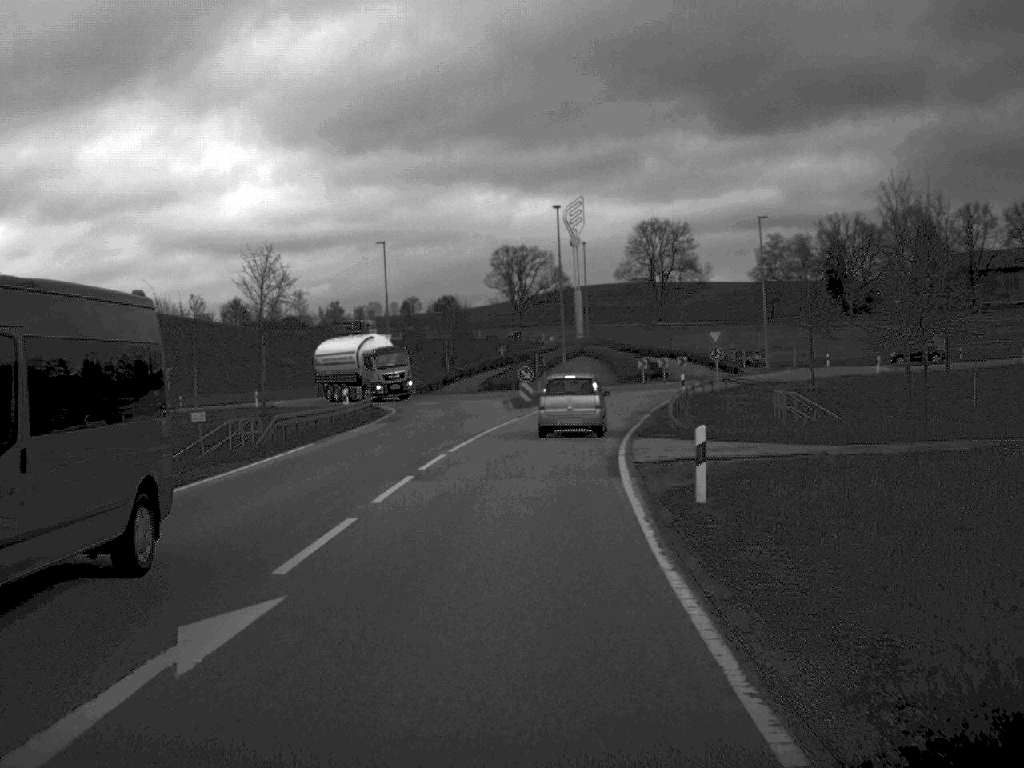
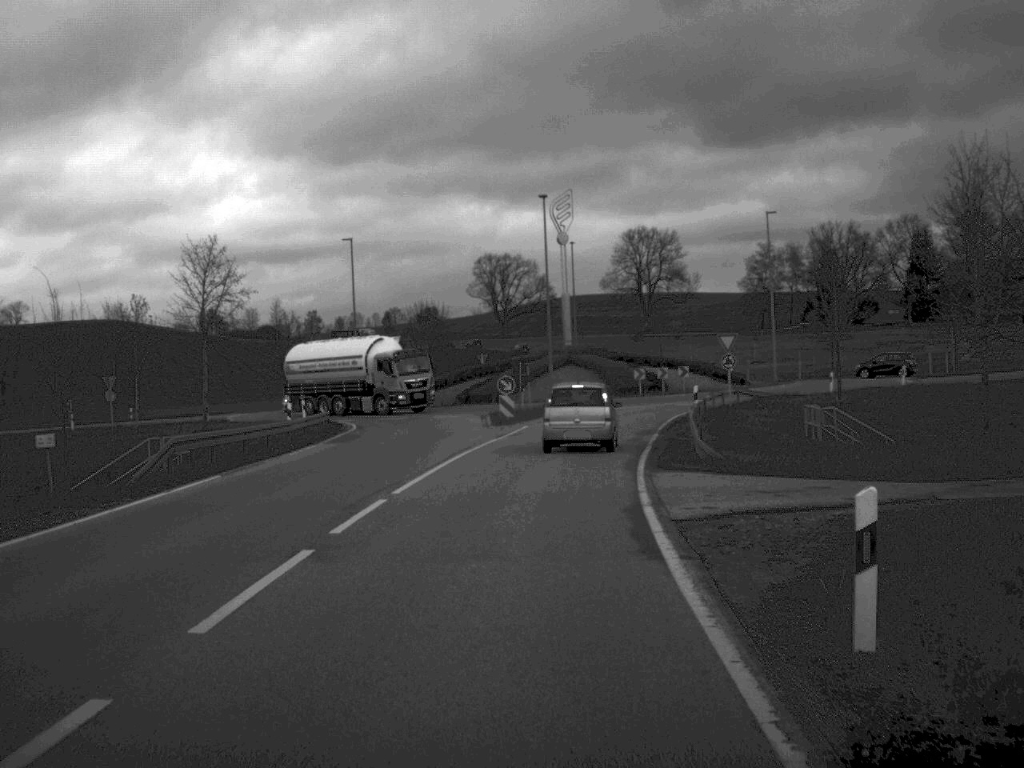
(+0.1, +8.2) m; +1°
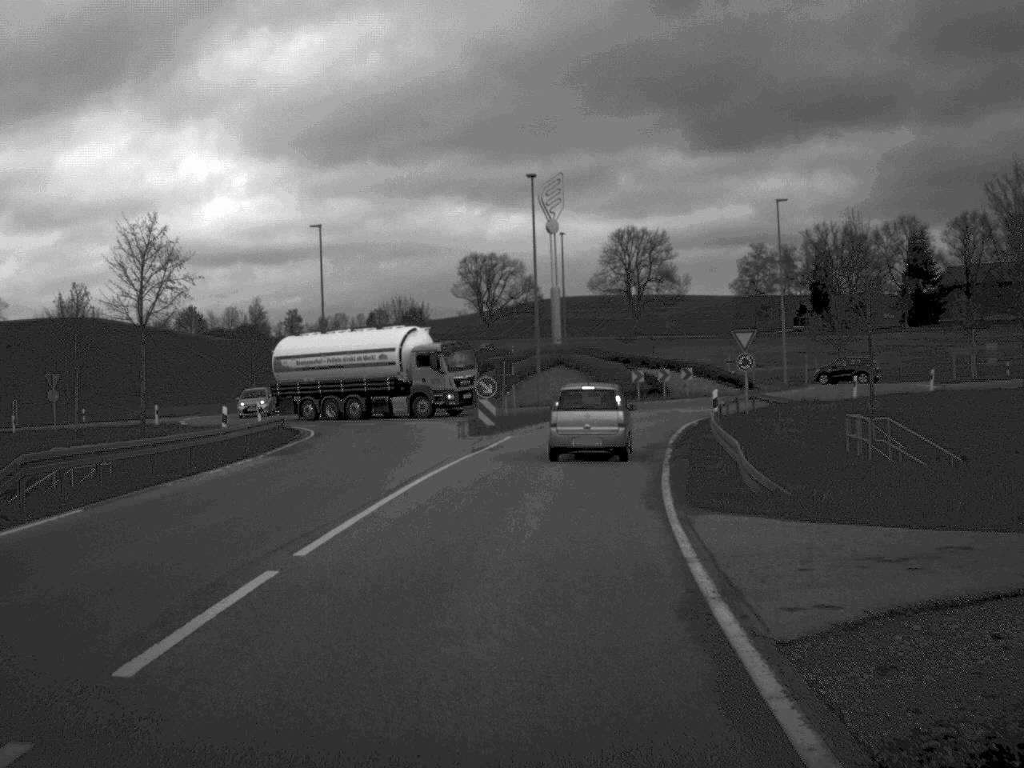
(0.0, +6.9) m; +1°
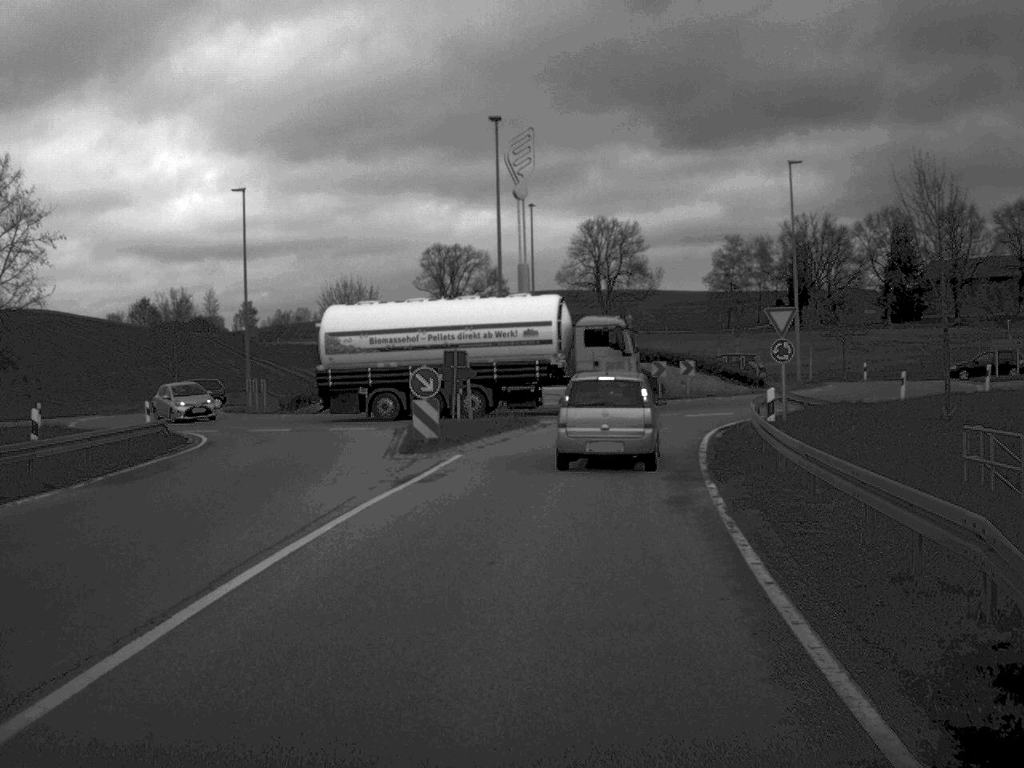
(+0.1, +11.3) m; +2°
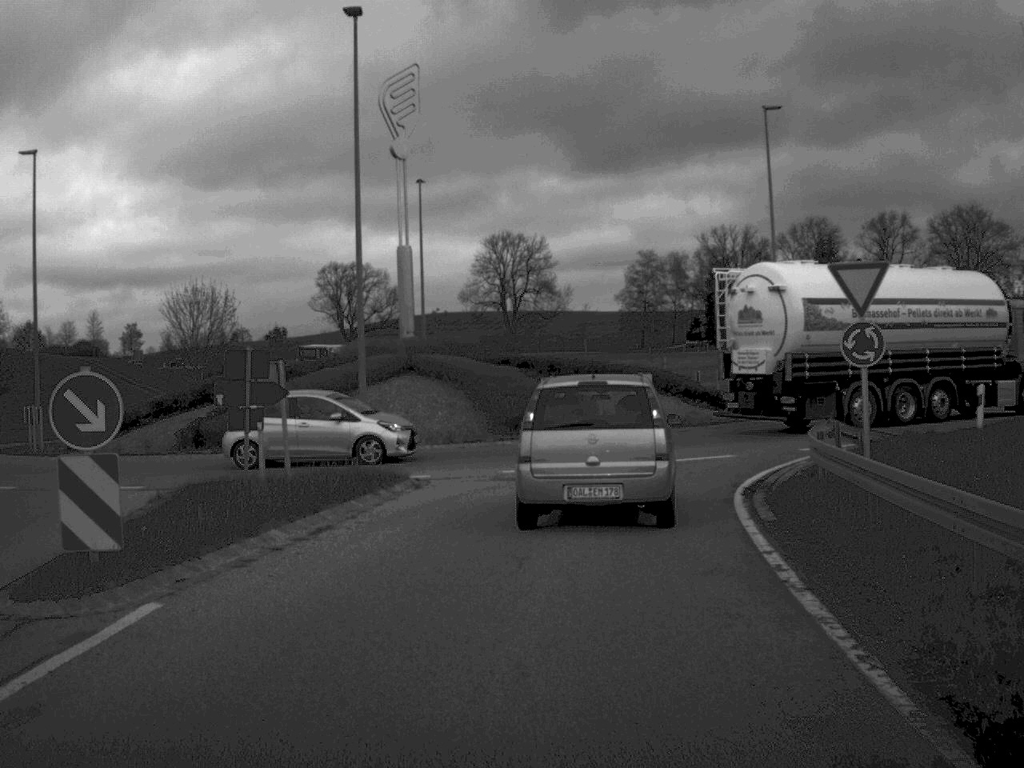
(+0.5, +15.2) m; +4°
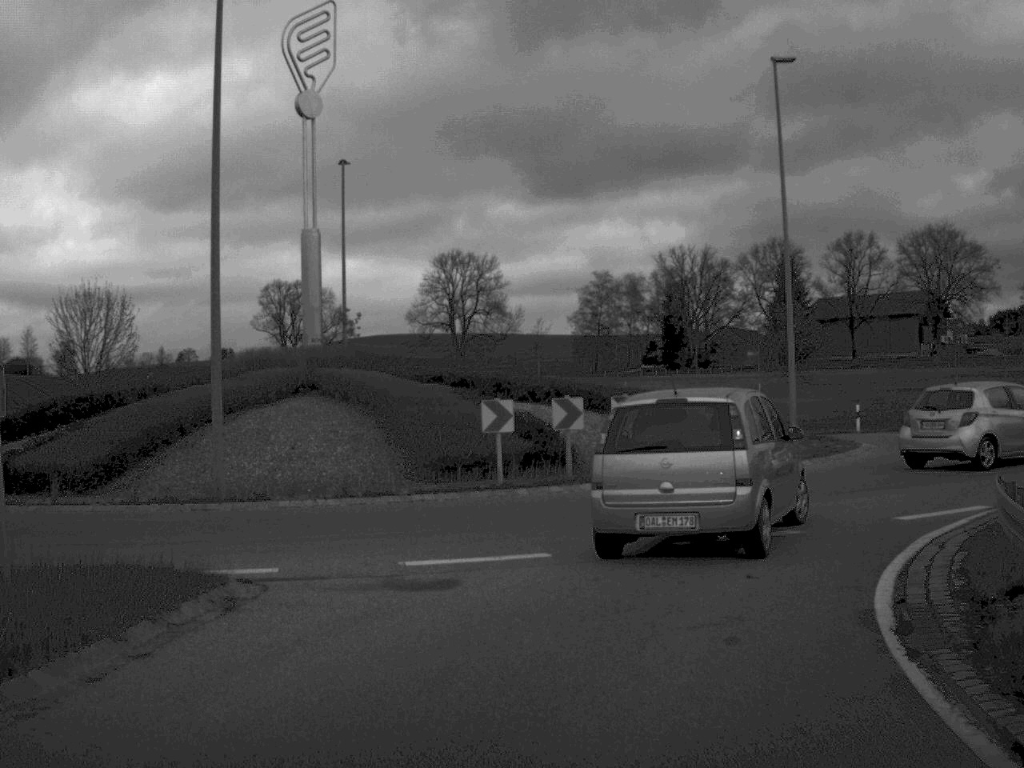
(+0.2, +9.4) m; +2°
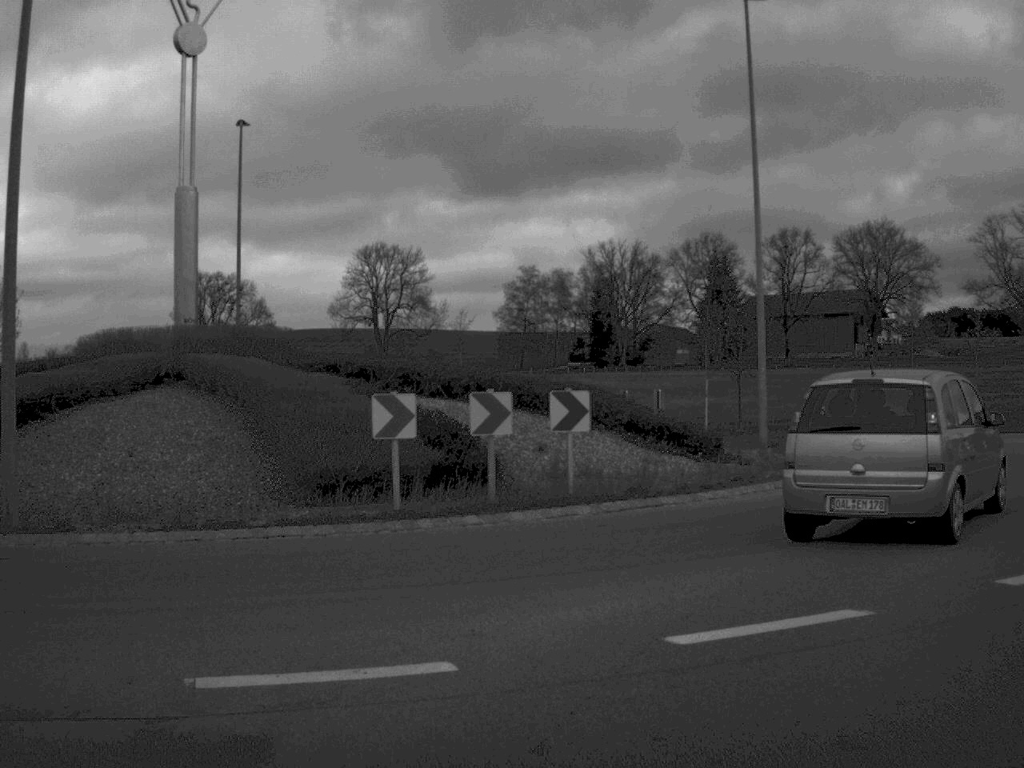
(+0.1, +5.5) m; +3°
